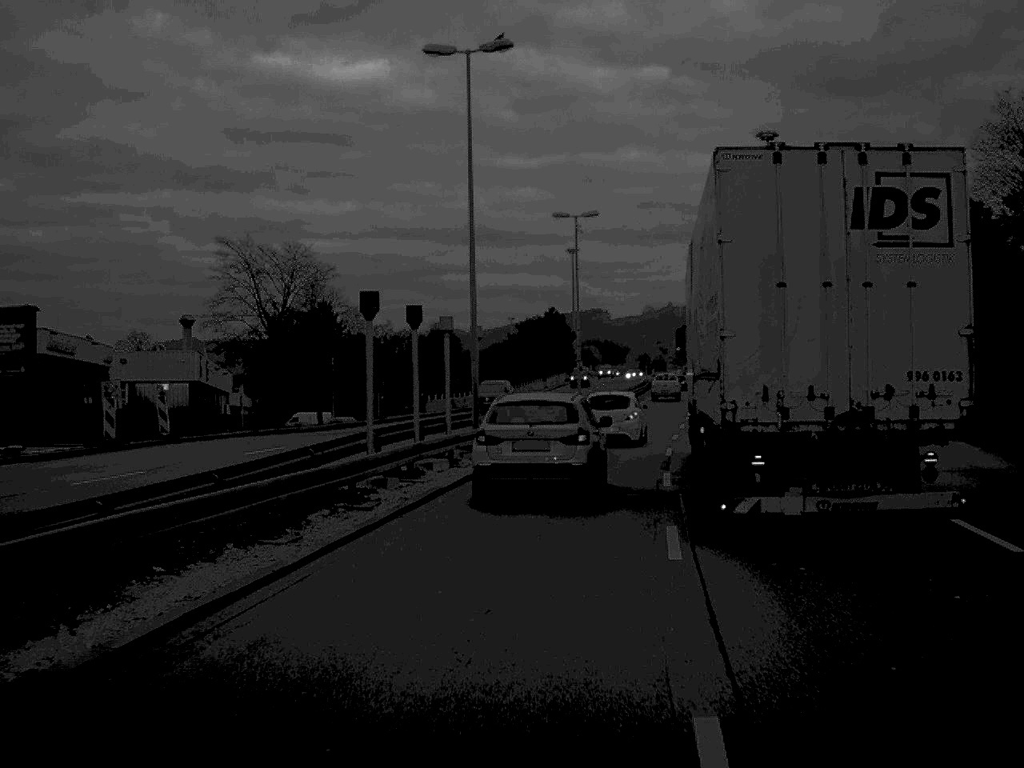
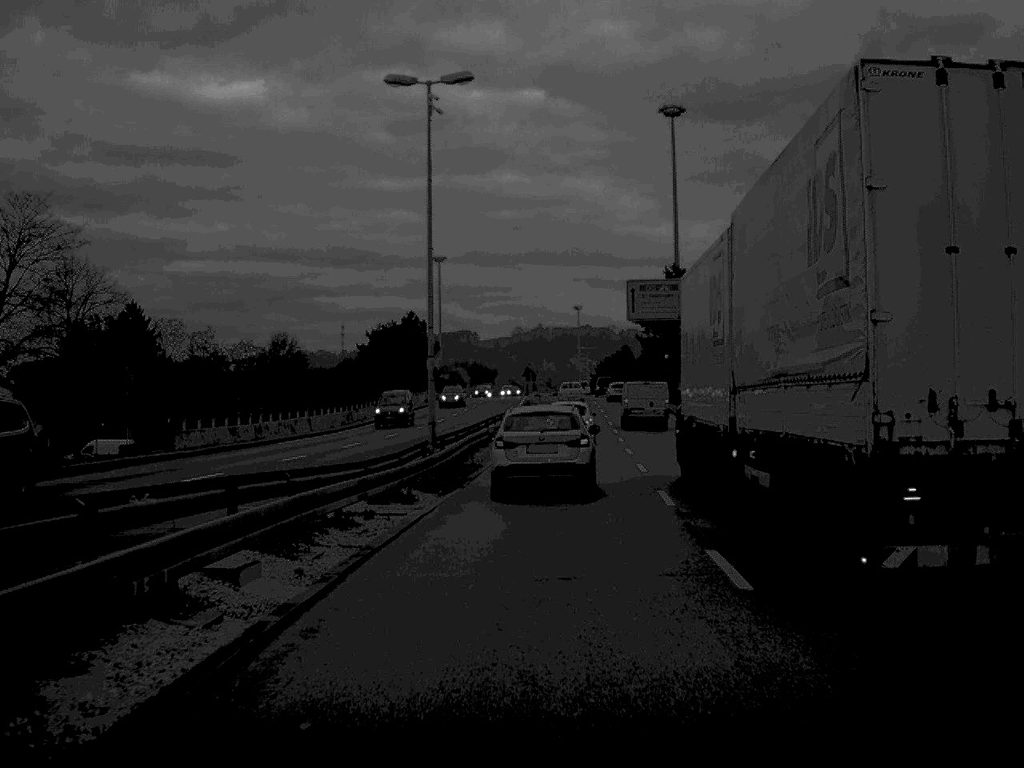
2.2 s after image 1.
(+1.4, +28.2) m; +6°
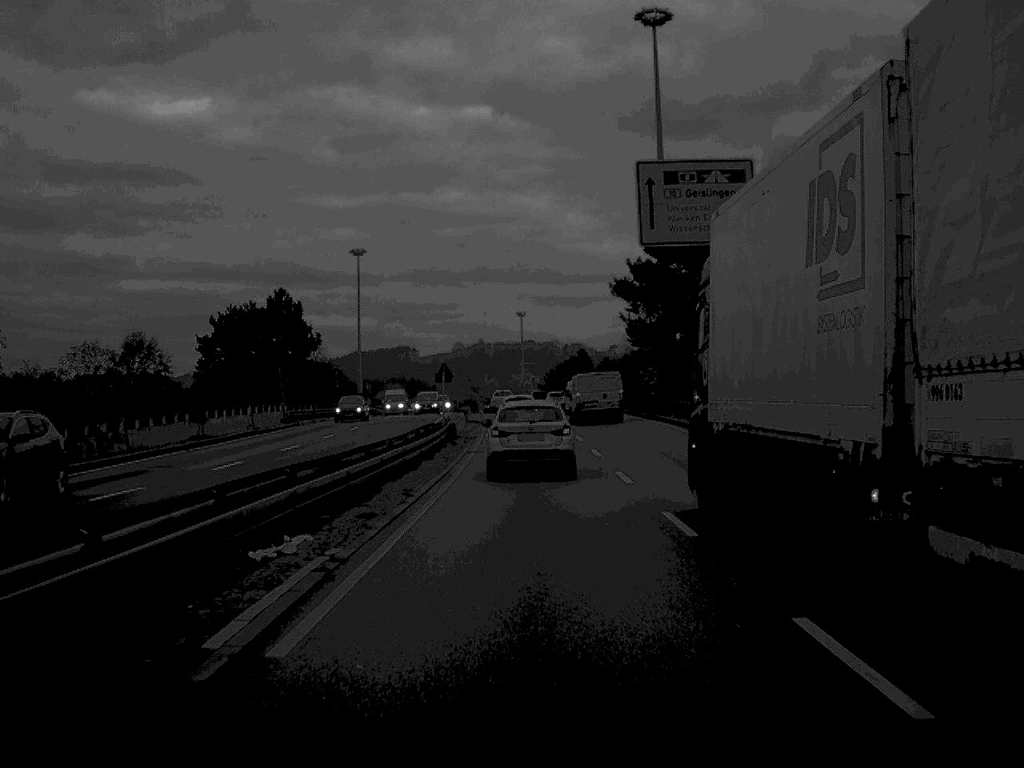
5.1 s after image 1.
(+1.1, +40.0) m; +2°
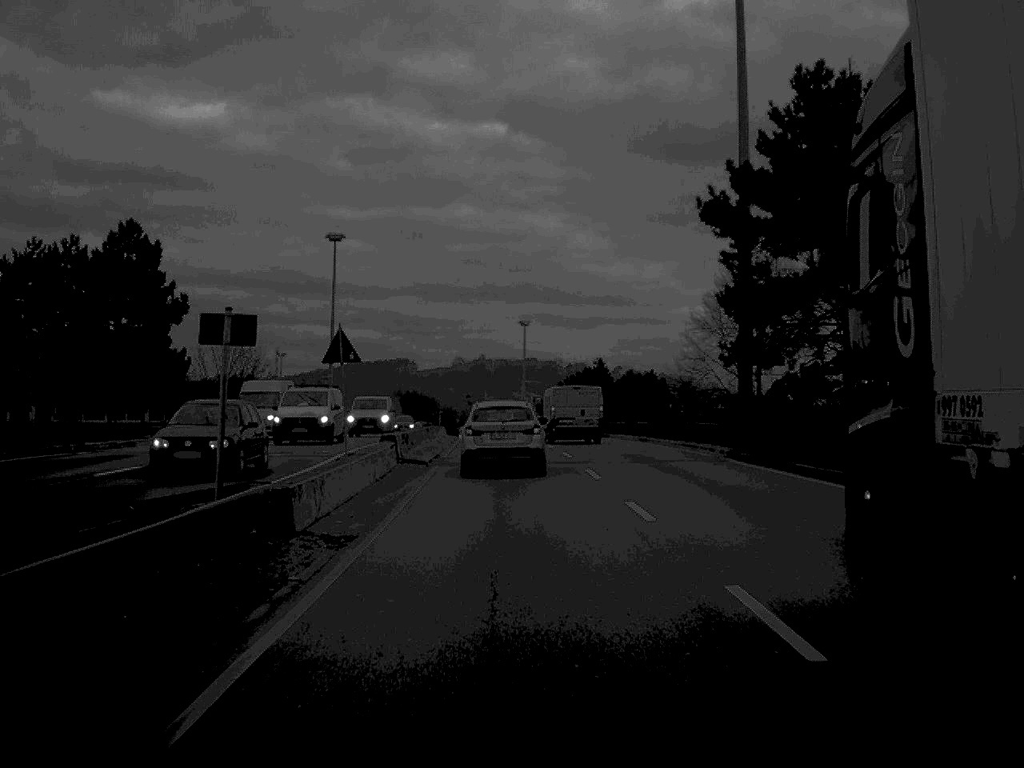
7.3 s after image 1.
(+0.1, +34.6) m; 0°
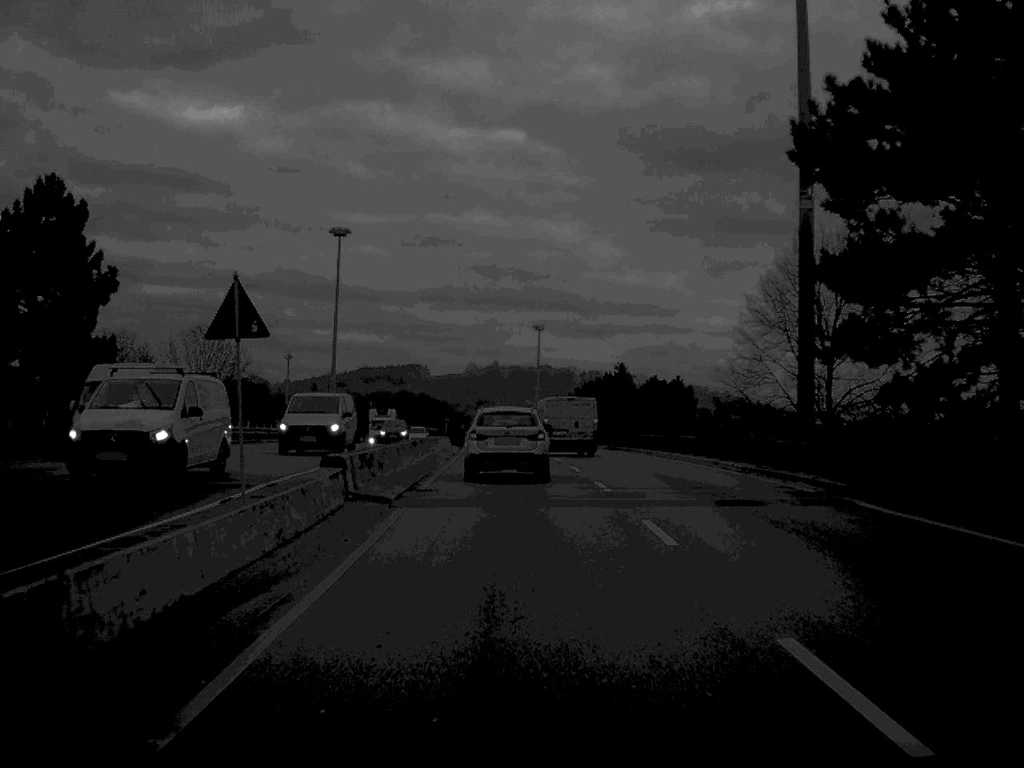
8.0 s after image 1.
(-0.1, +11.0) m; -1°
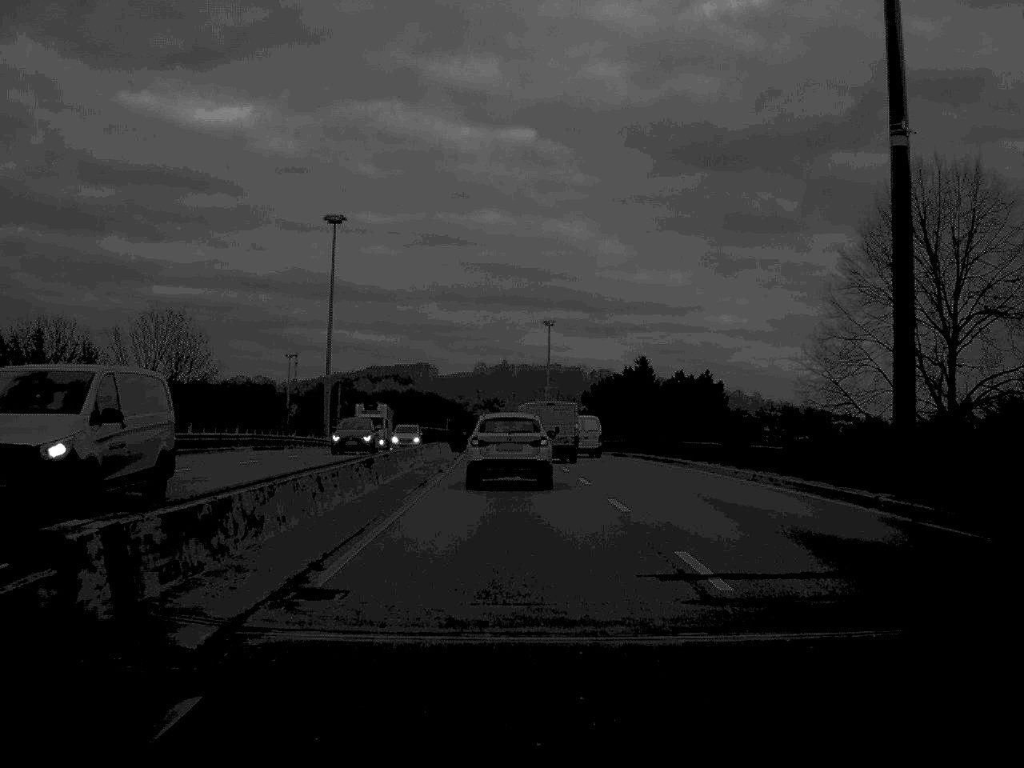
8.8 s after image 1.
(0.0, +12.7) m; 0°
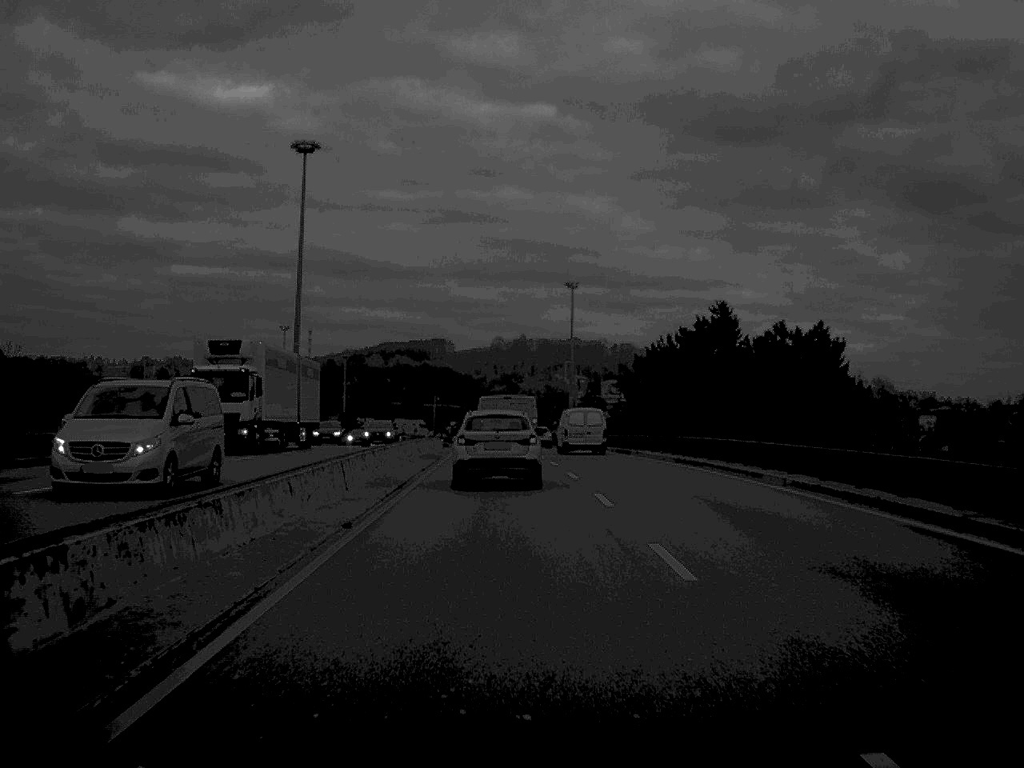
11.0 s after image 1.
(-0.3, +34.6) m; -1°
